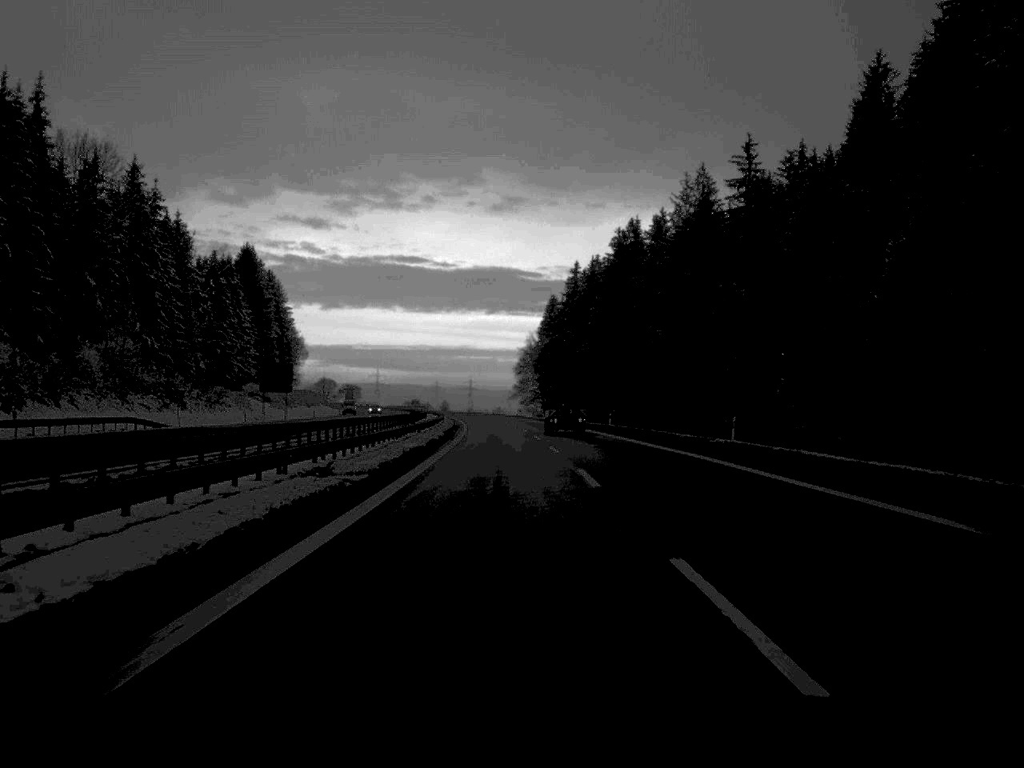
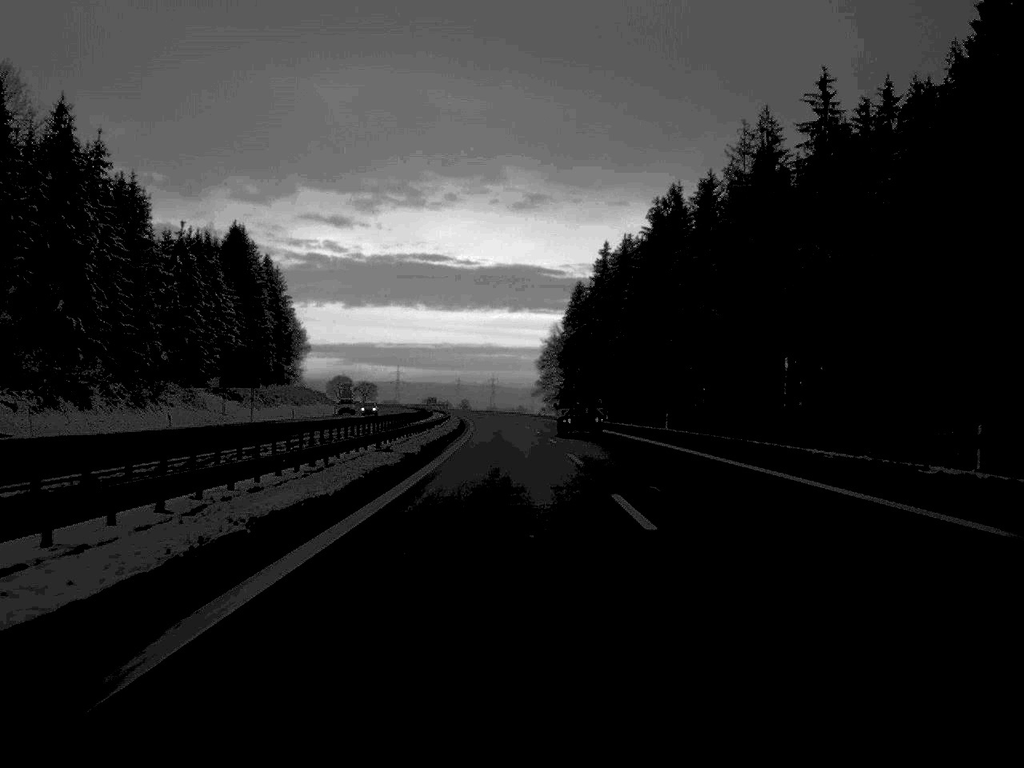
(-0.2, +26.8) m; -1°
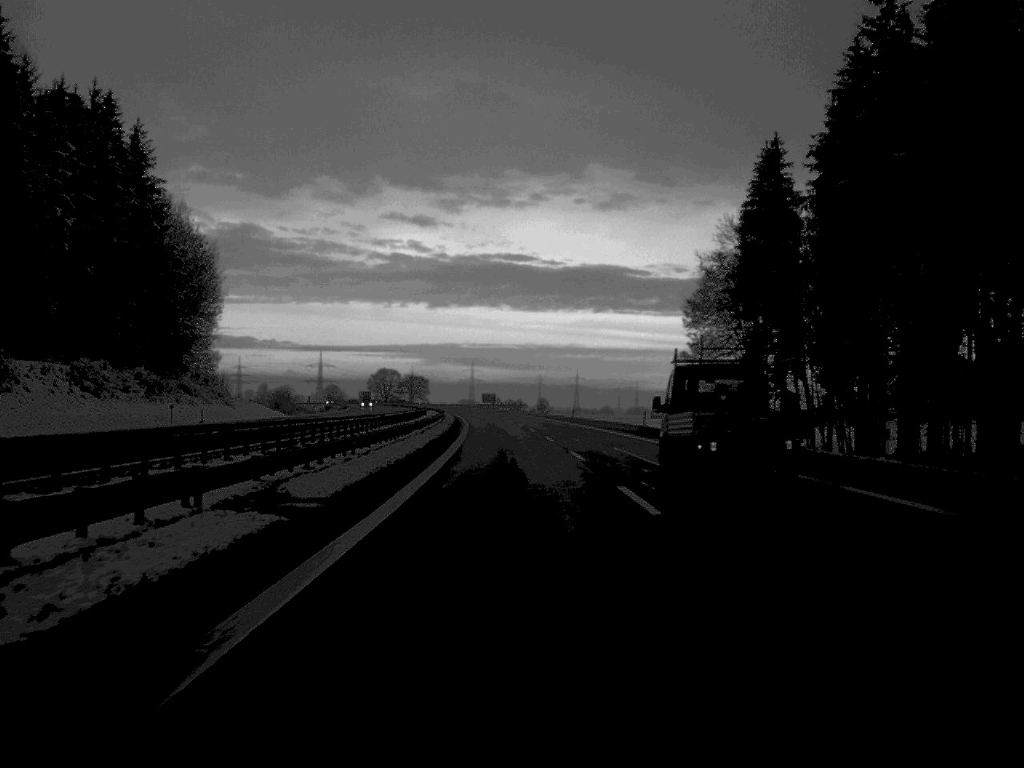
(-4.6, +141.3) m; -4°
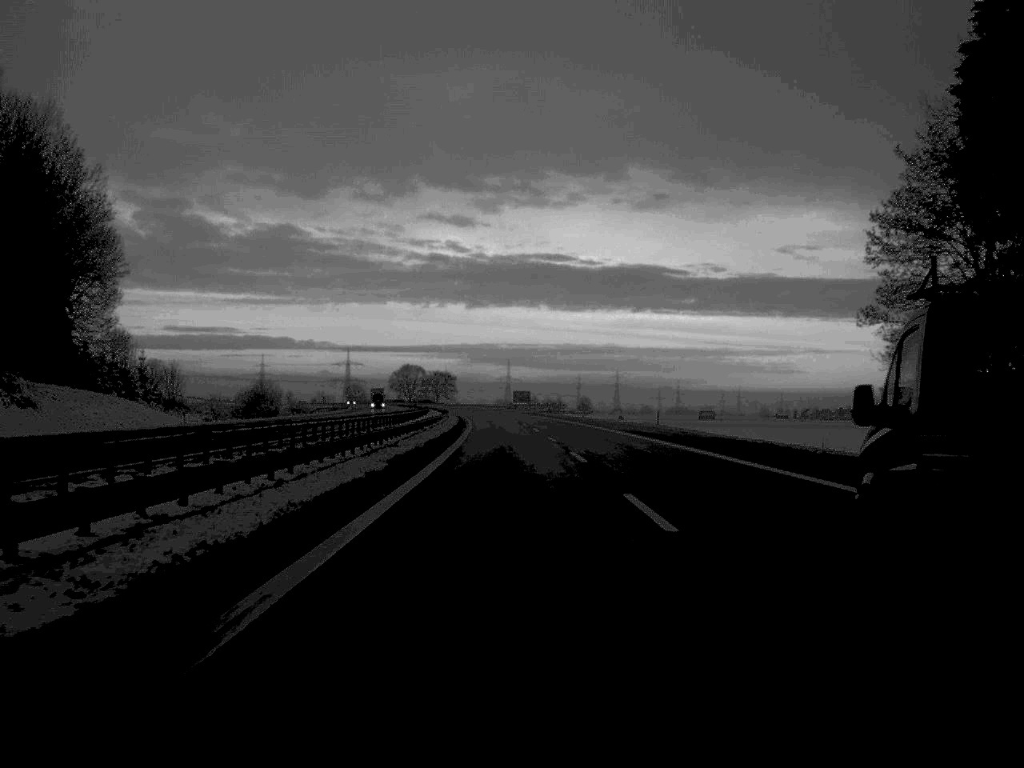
(-0.8, +55.5) m; -2°
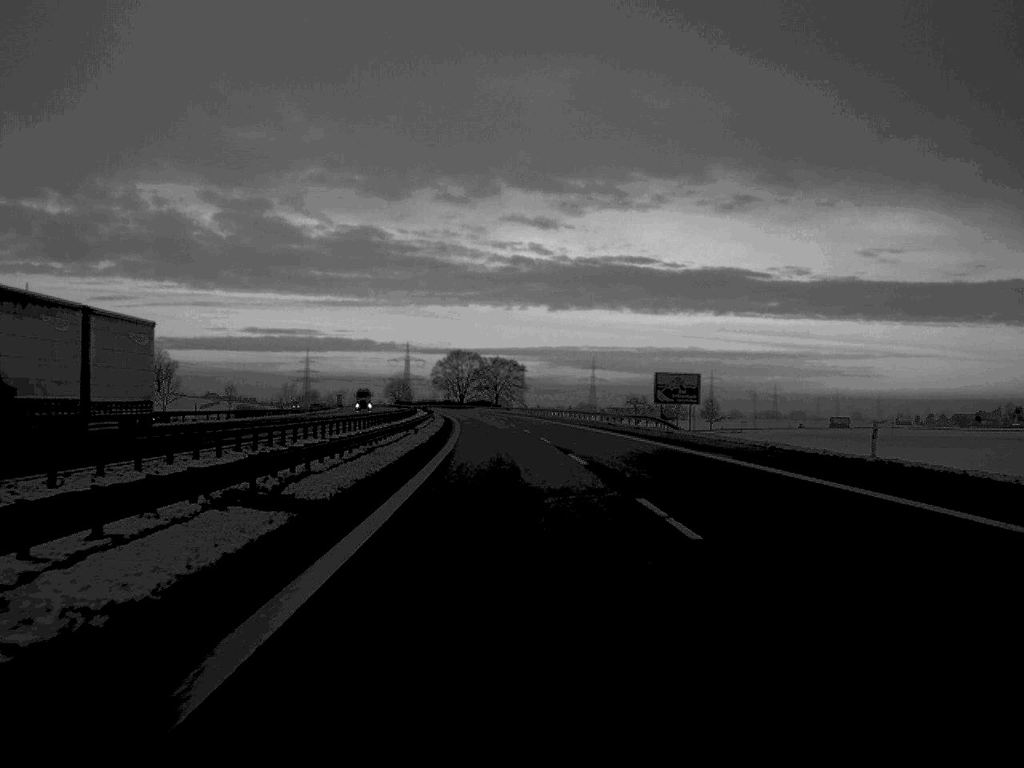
(-5.3, +143.7) m; -4°
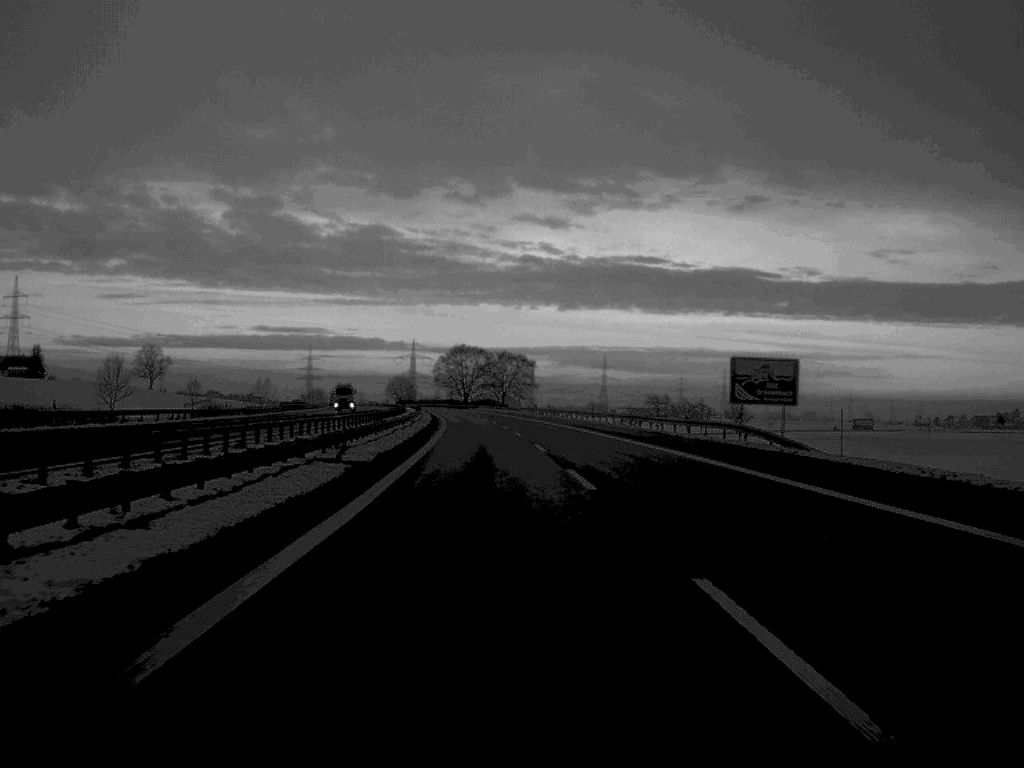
(-0.1, +27.2) m; 0°
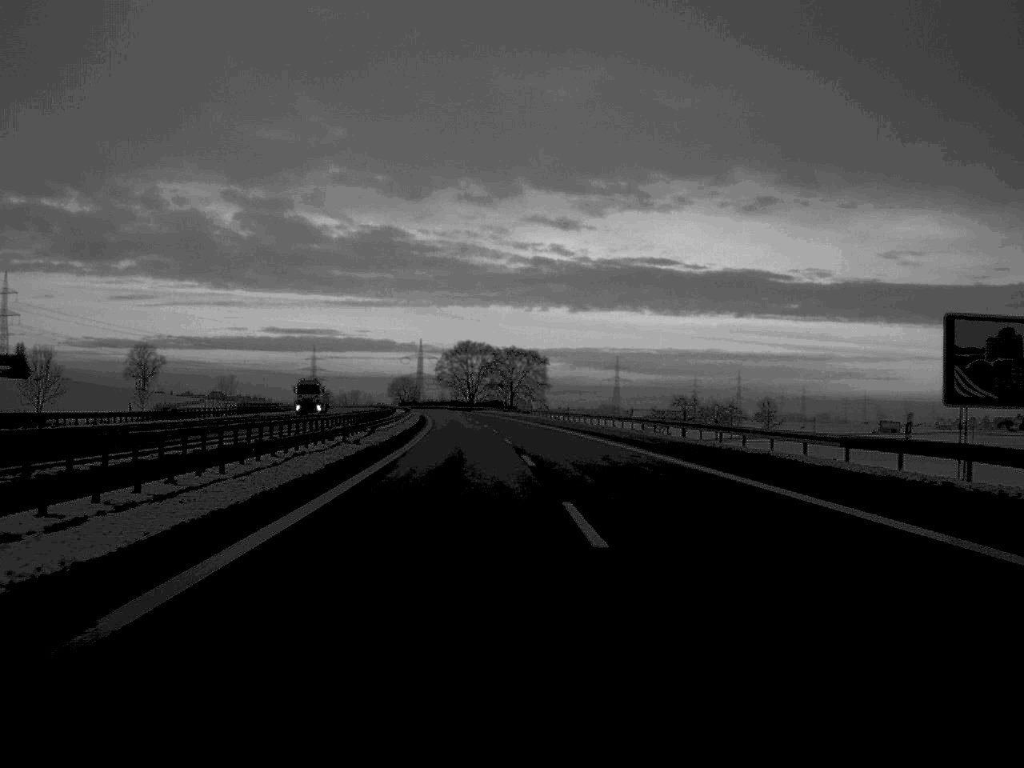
(-0.1, +27.1) m; 0°
